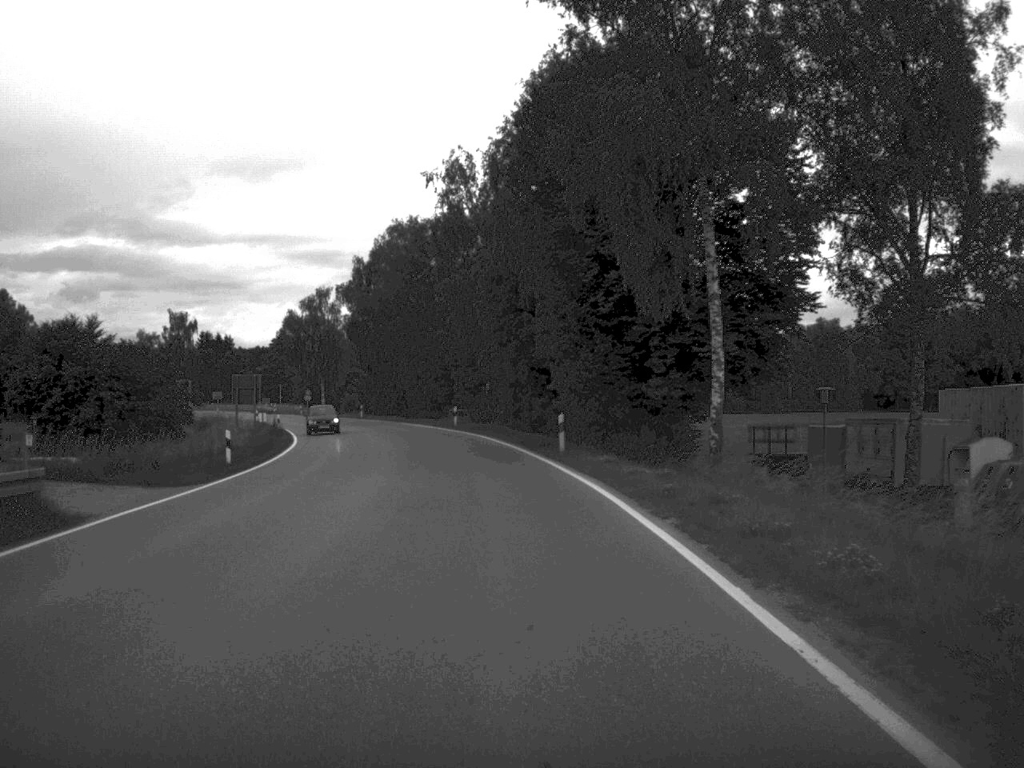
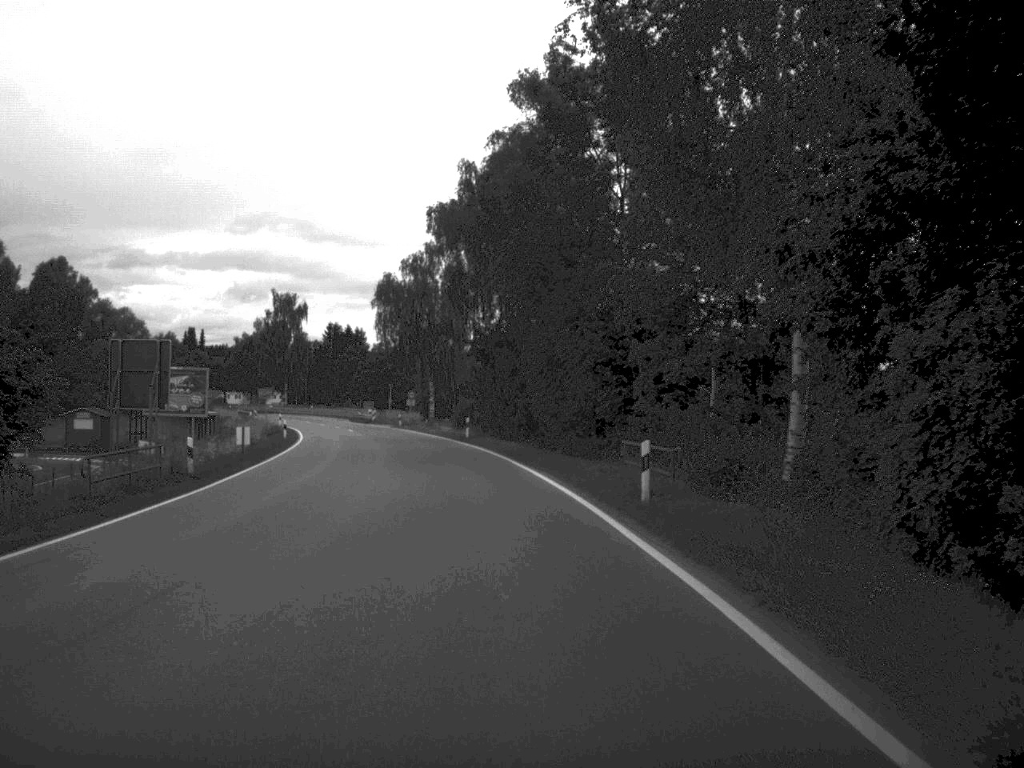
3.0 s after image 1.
(-2.6, +43.4) m; -8°
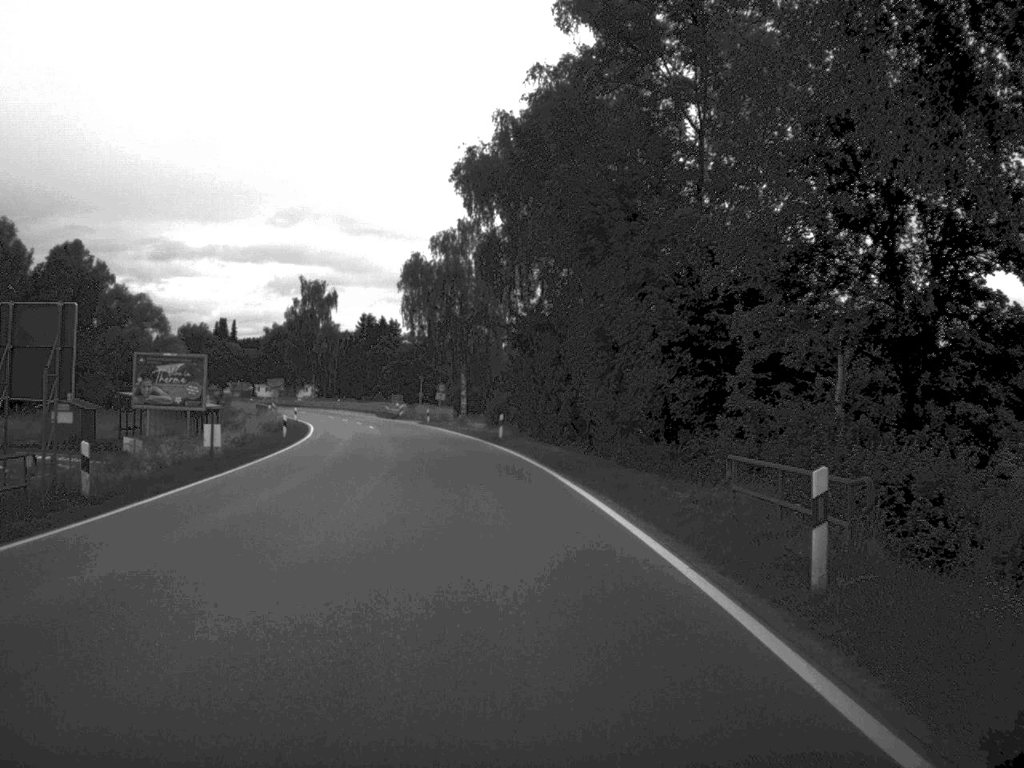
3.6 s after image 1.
(-0.2, +9.3) m; -2°
